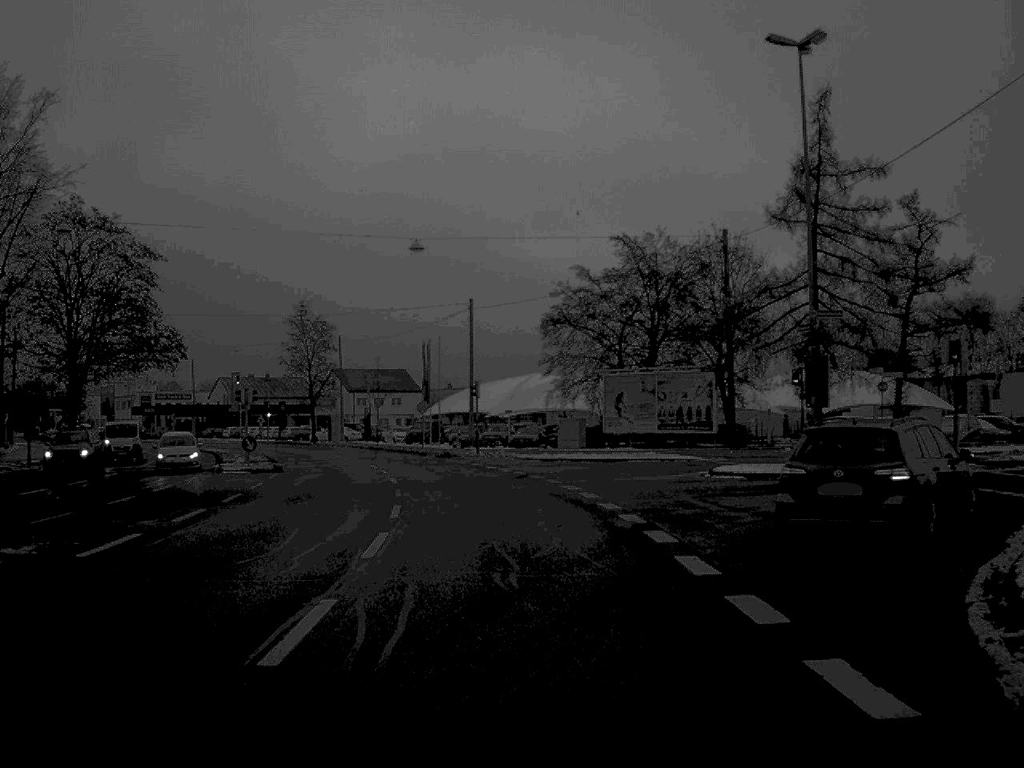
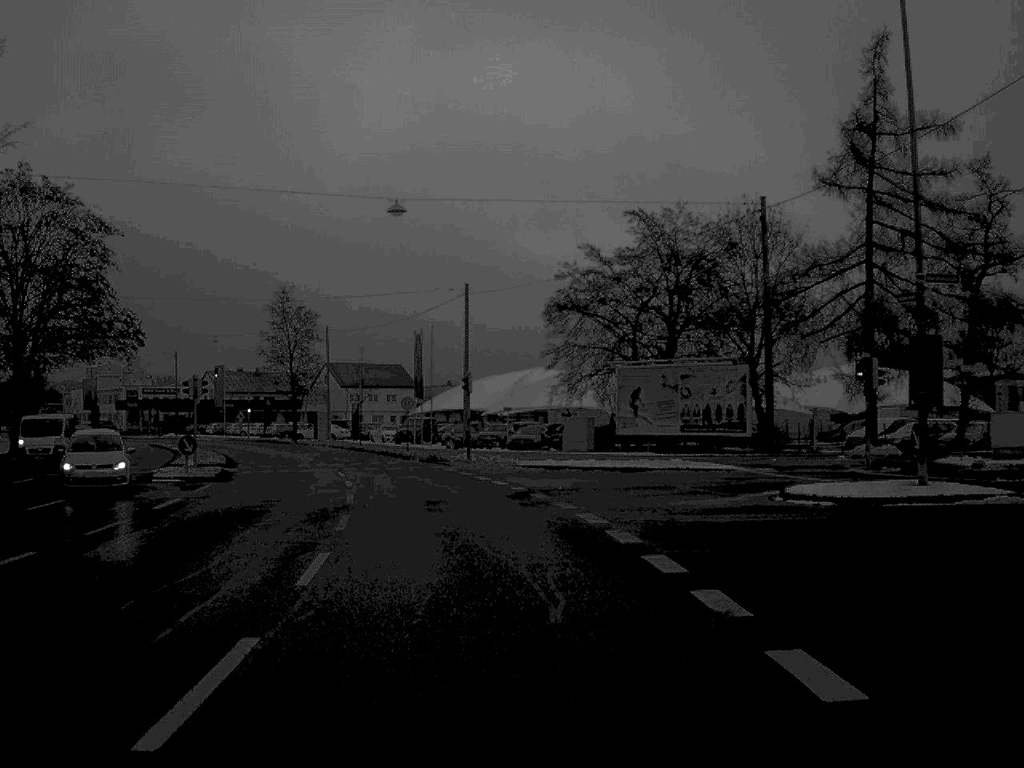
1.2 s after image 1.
(0.0, +8.5) m; 0°
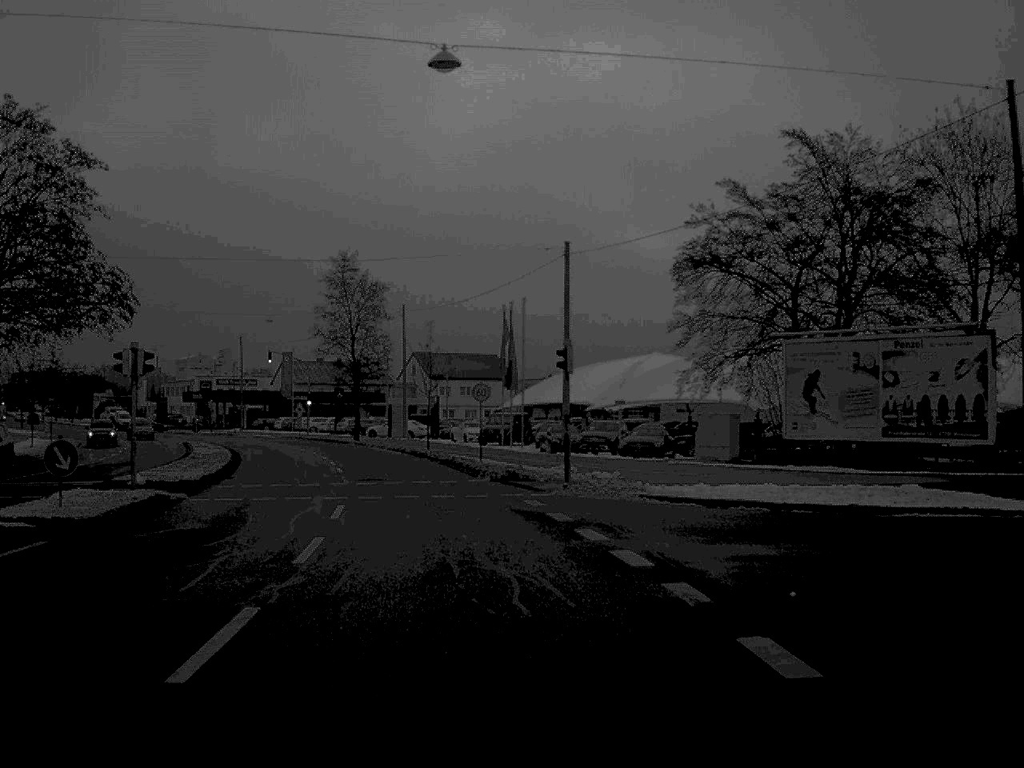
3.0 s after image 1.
(-0.6, +16.9) m; -5°
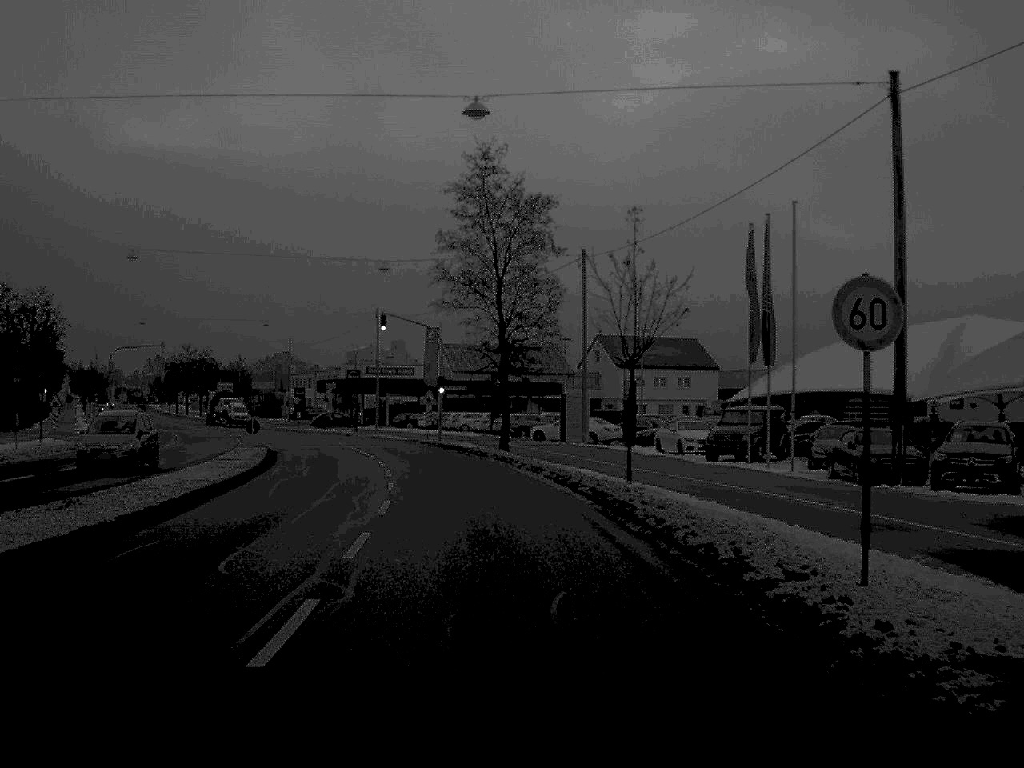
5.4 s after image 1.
(-2.4, +29.7) m; -8°
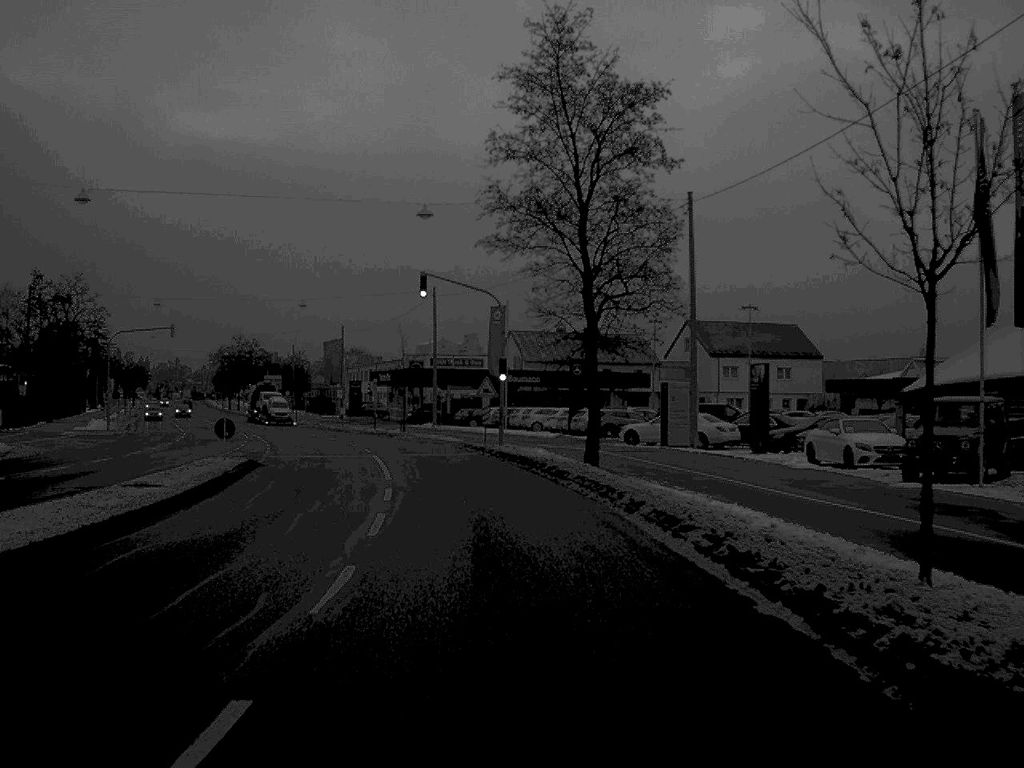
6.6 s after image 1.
(-0.5, +16.0) m; -3°
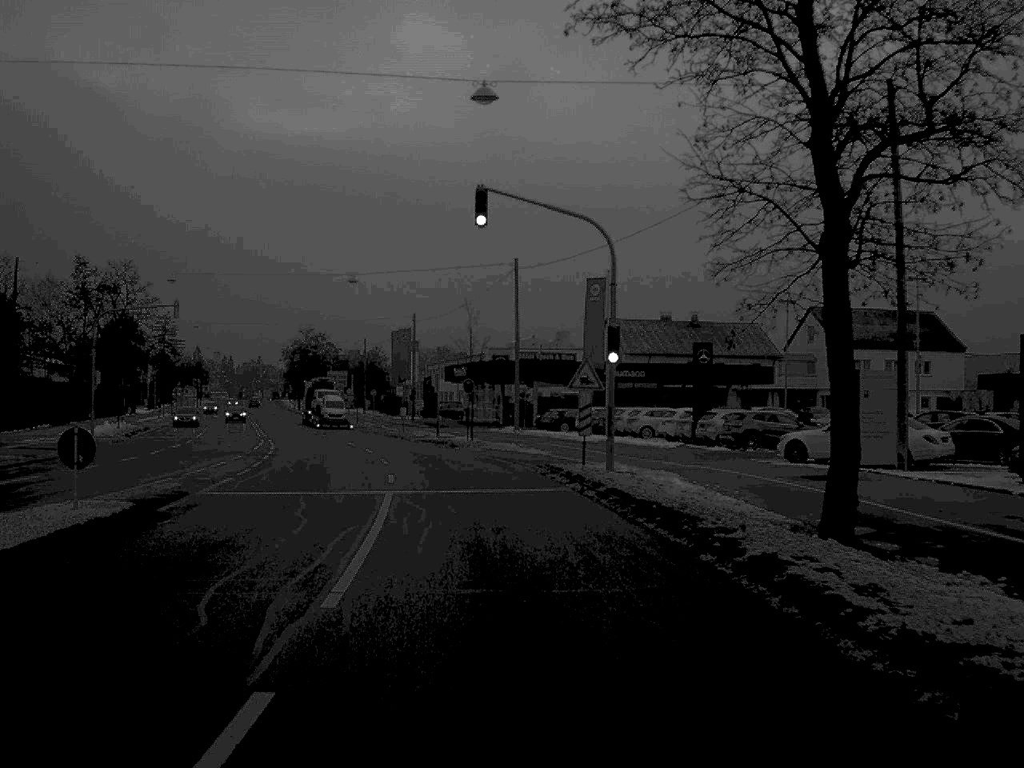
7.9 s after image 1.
(-0.6, +17.7) m; -4°
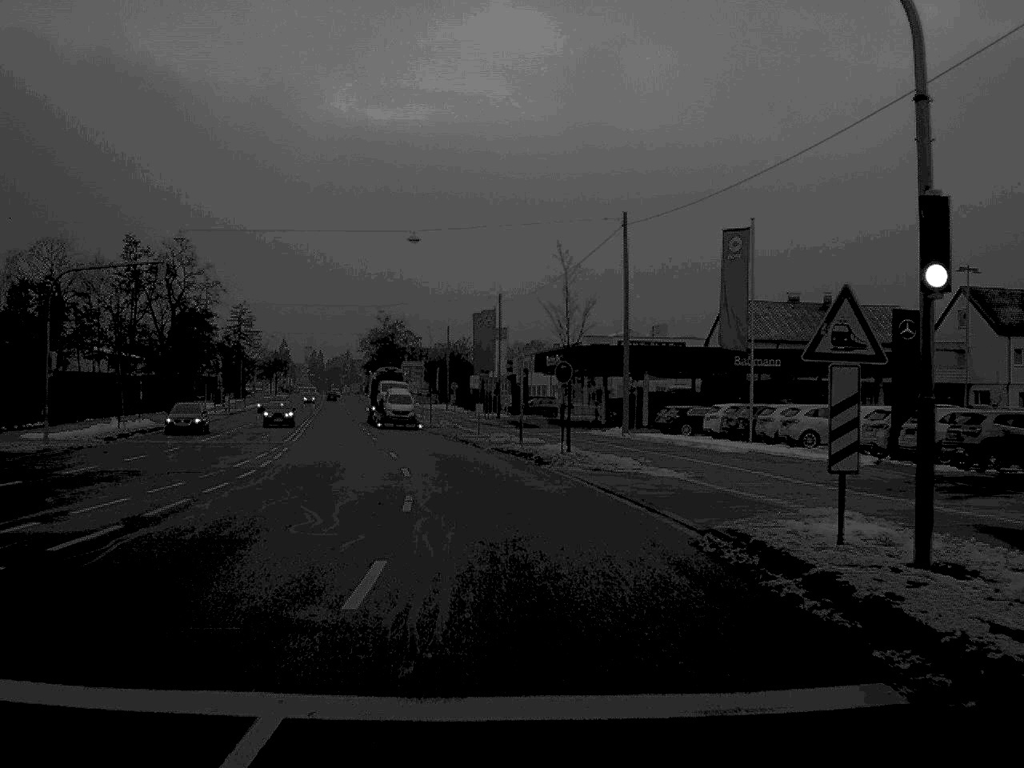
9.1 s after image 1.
(-0.6, +16.7) m; -4°
